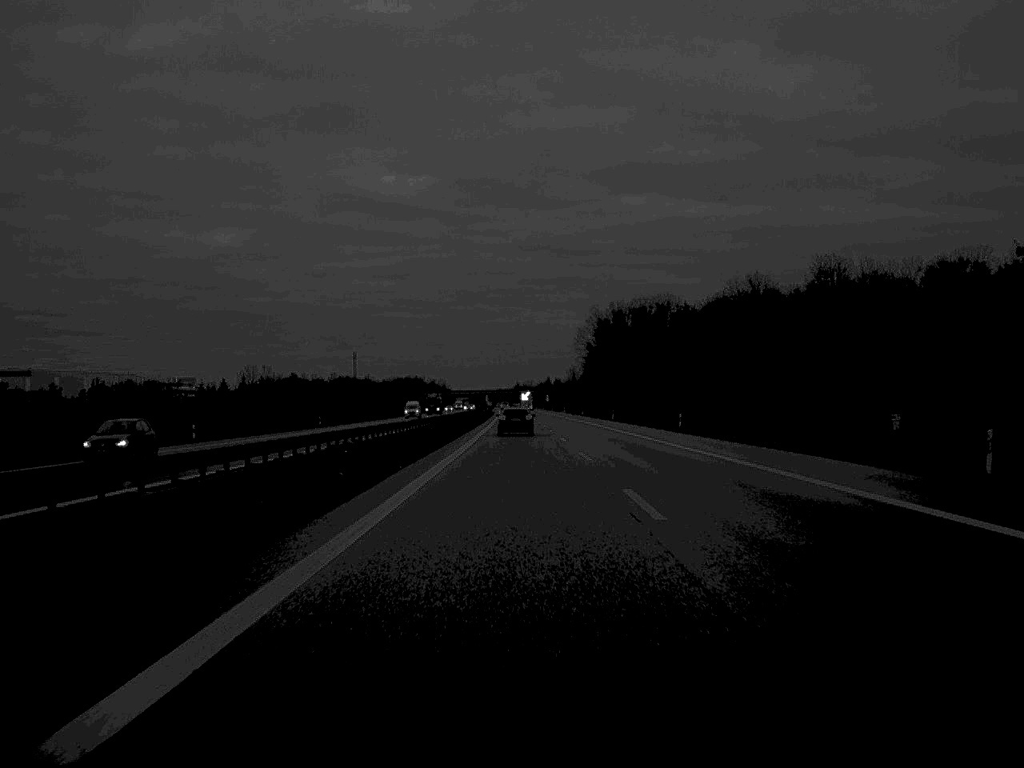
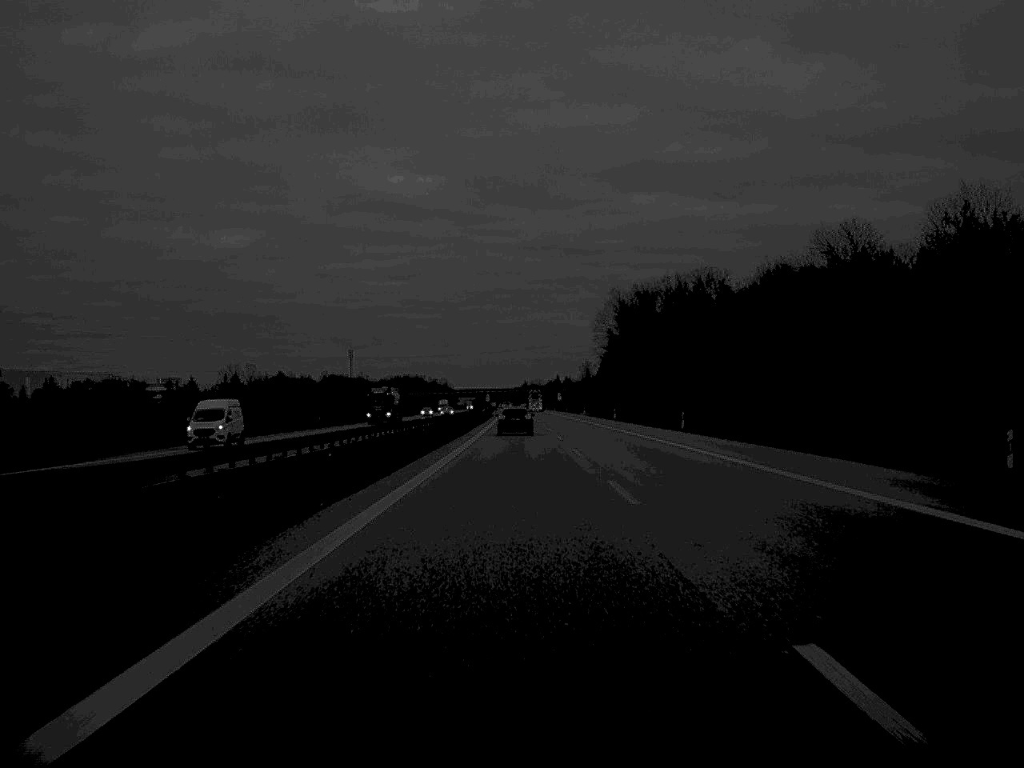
(-0.1, +51.1) m; 0°
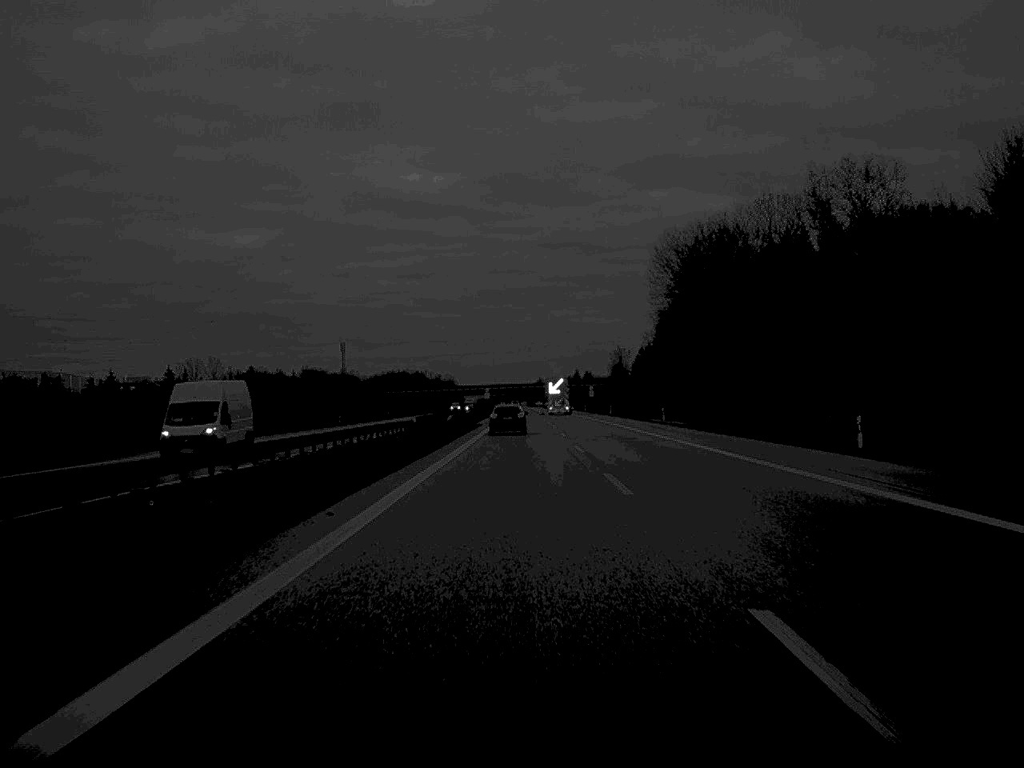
(-0.4, +87.9) m; -1°
